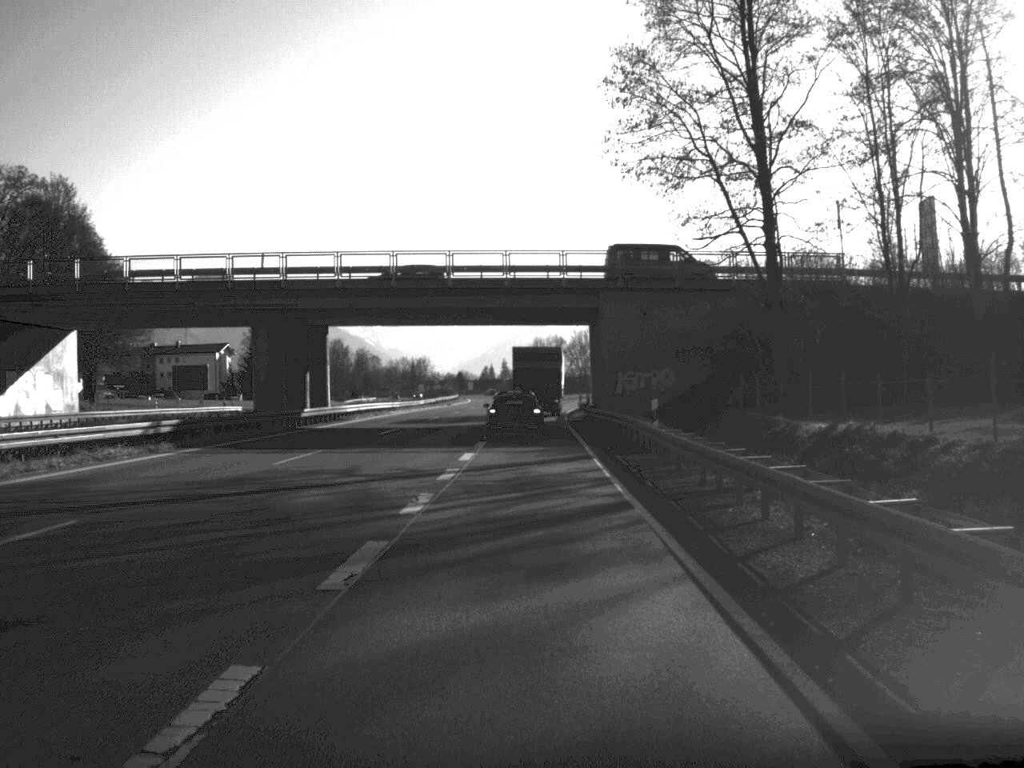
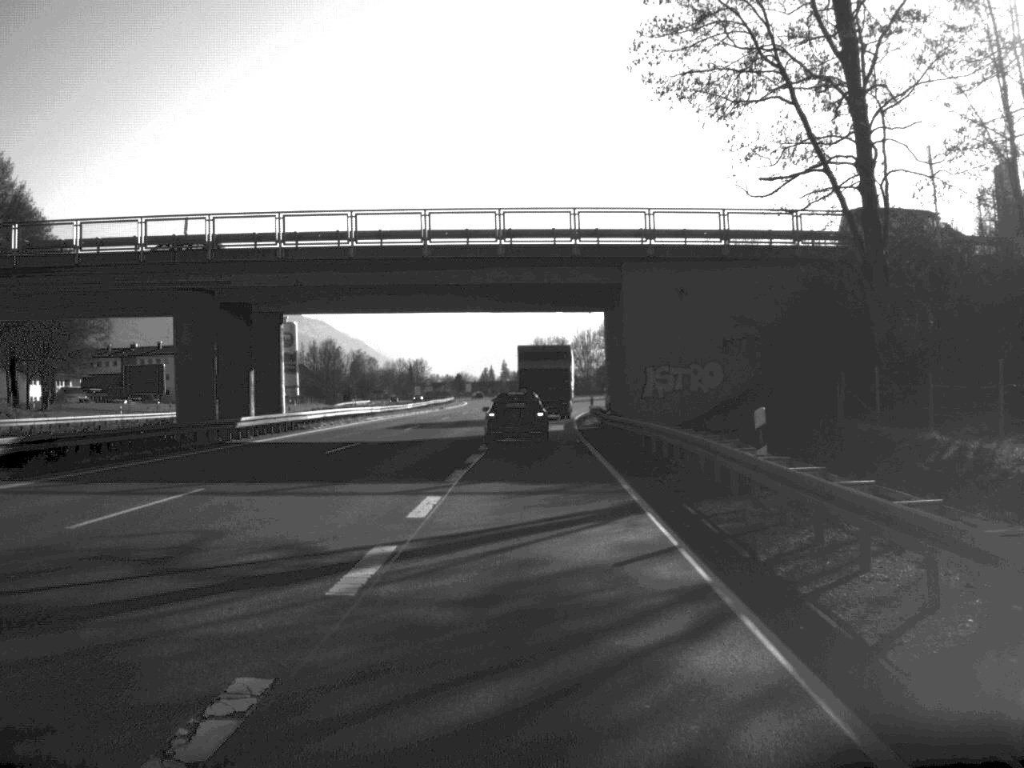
(0.0, +12.1) m; 0°
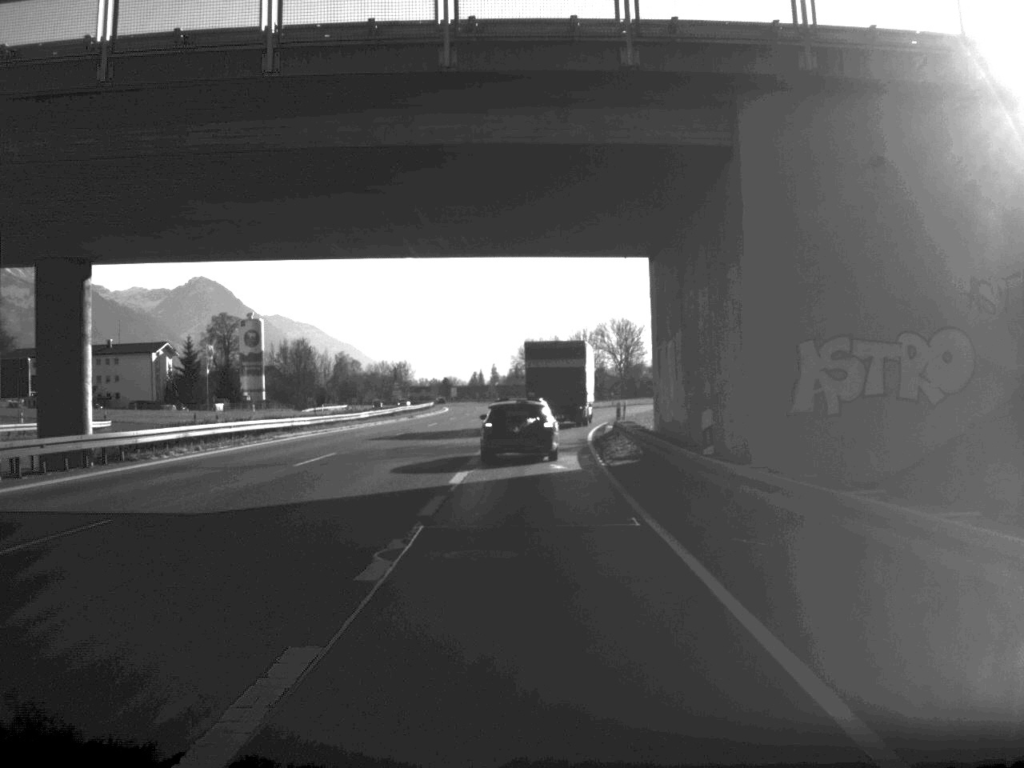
(+0.1, +22.7) m; 0°
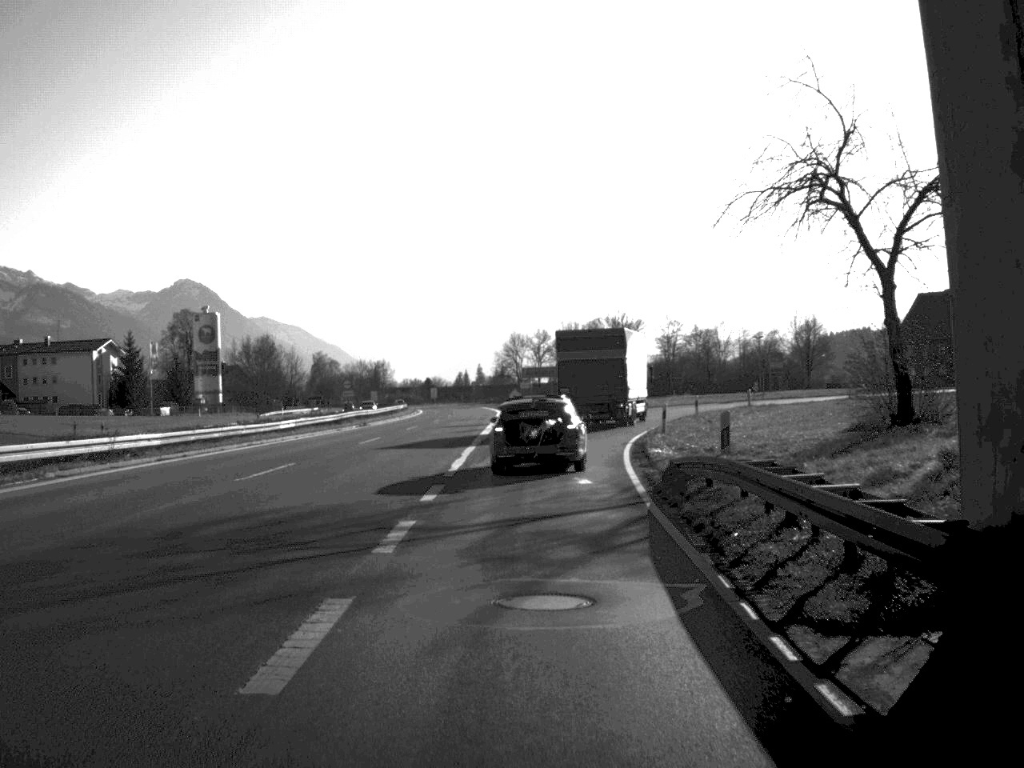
(+0.1, +21.8) m; +1°
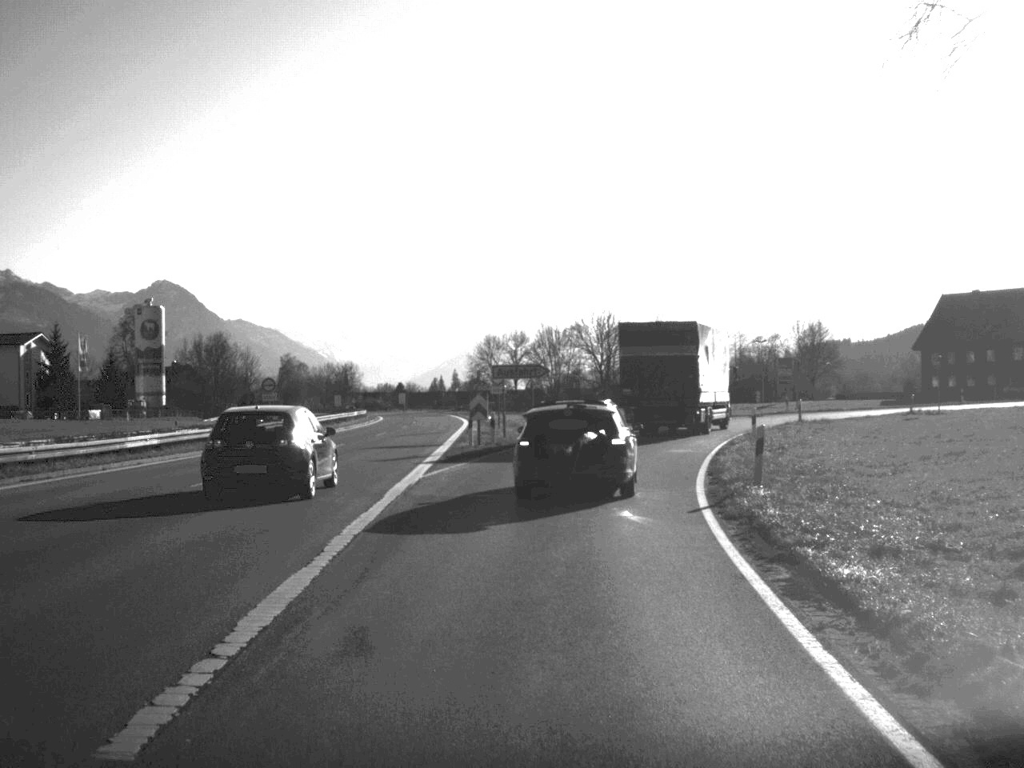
(+0.2, +18.7) m; +1°
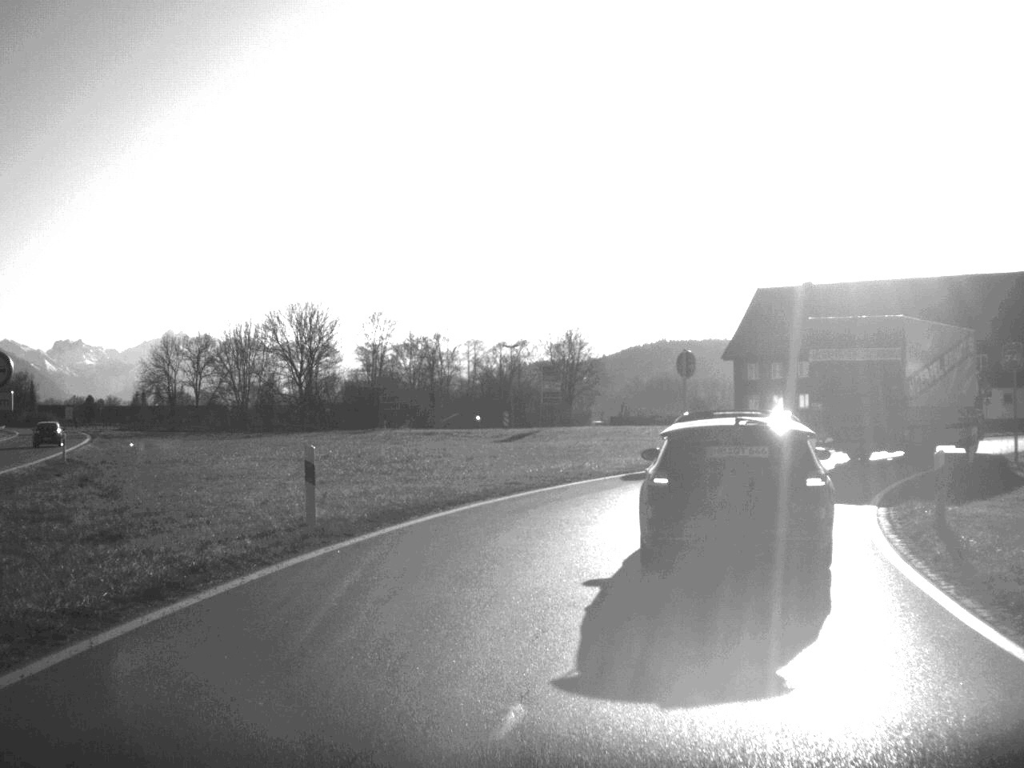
(+3.2, +38.7) m; +13°
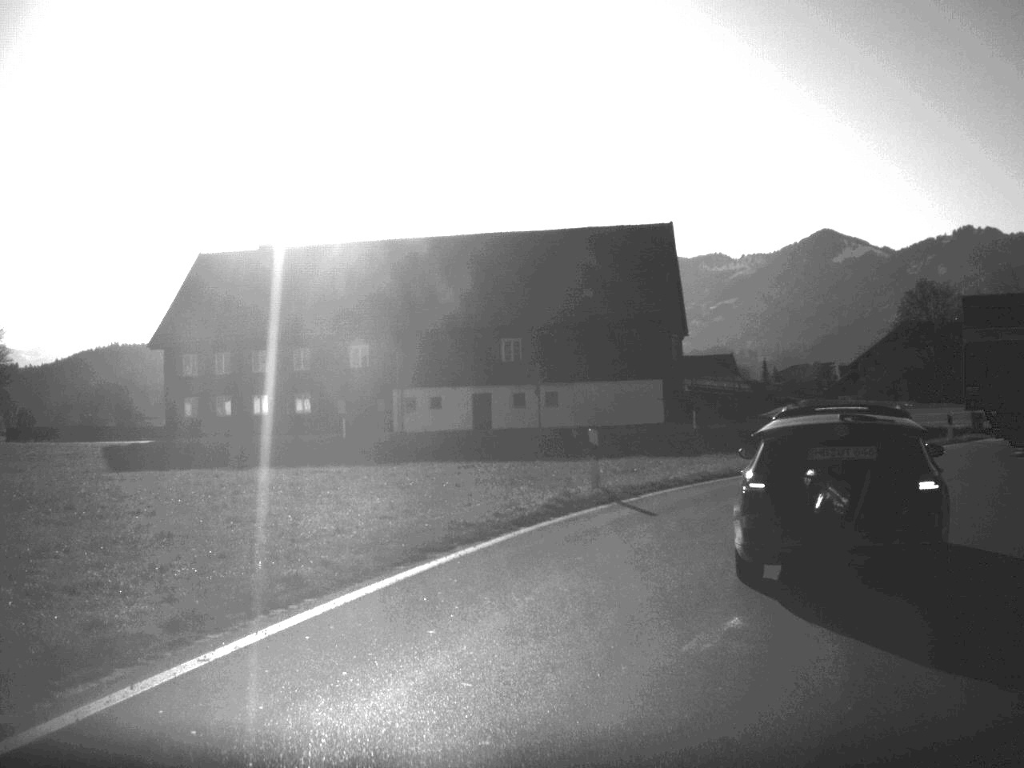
(+5.4, +28.6) m; +25°
